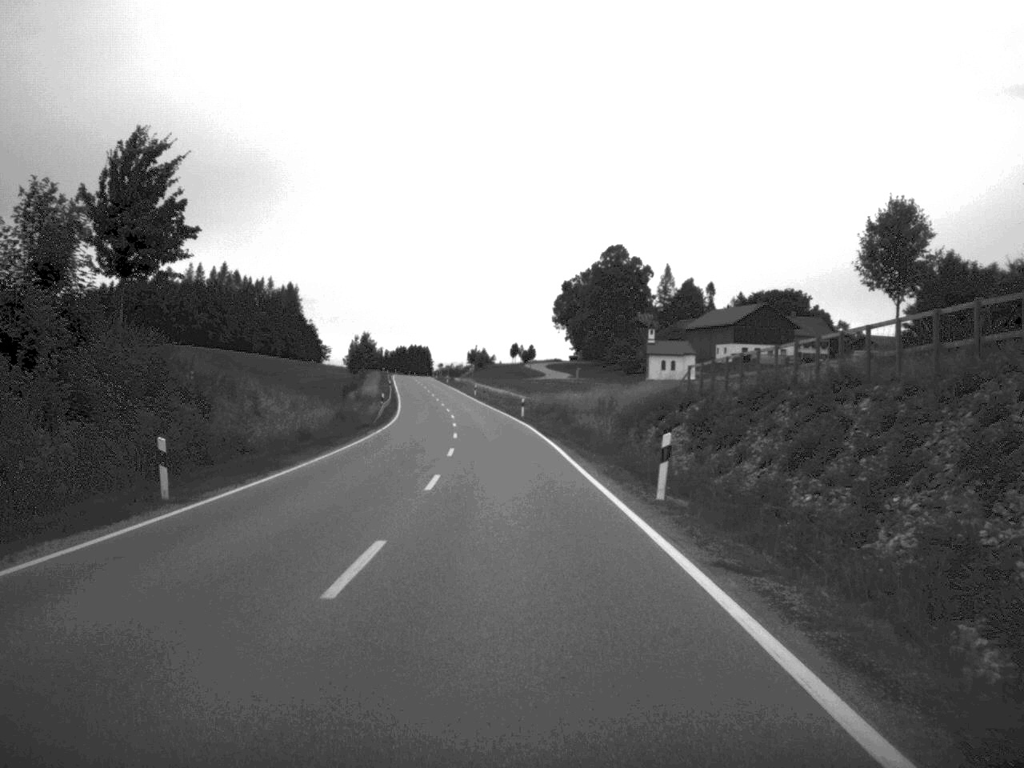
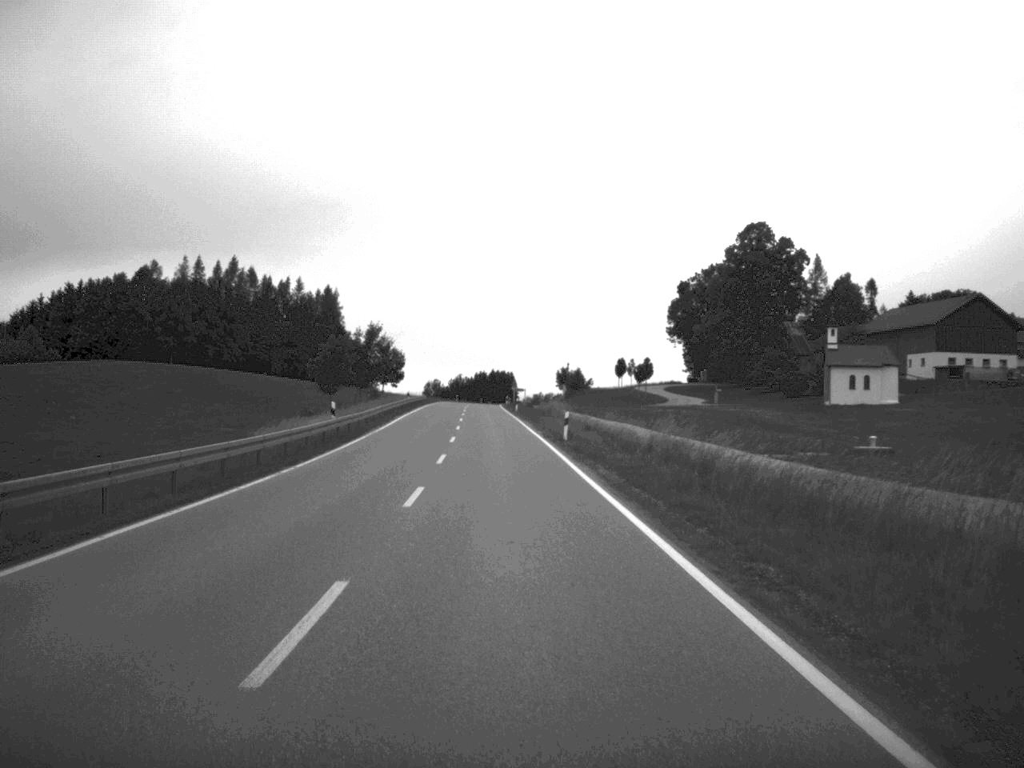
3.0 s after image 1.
(-2.8, +73.5) m; -4°
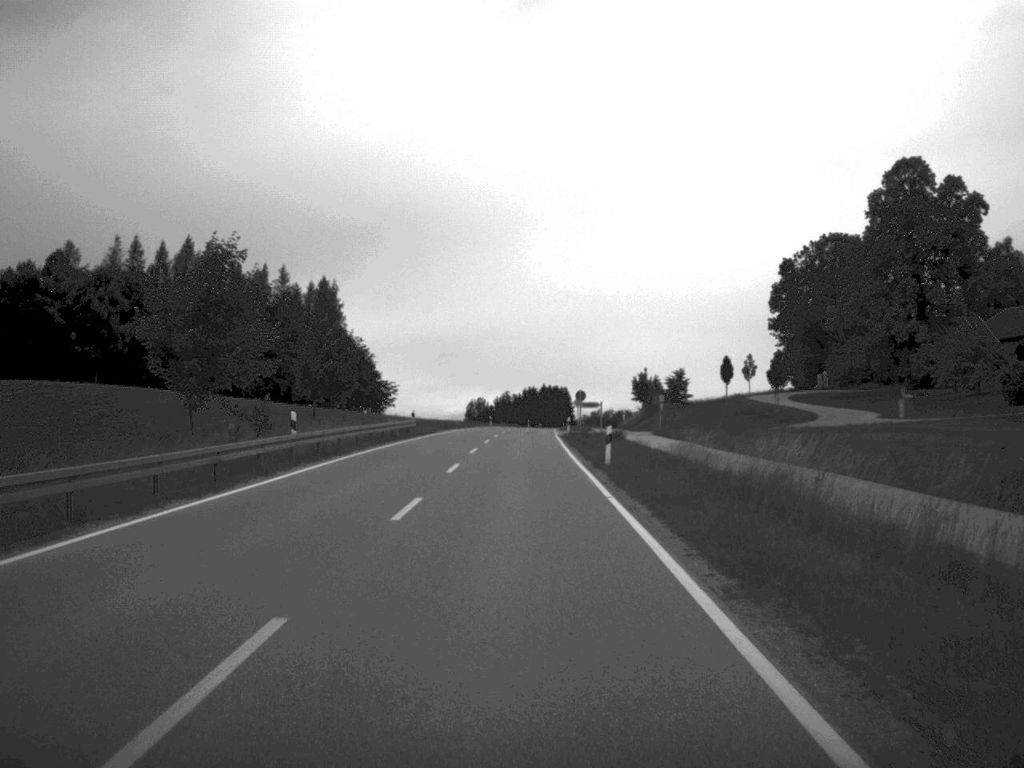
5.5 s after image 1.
(-1.4, +60.5) m; -2°
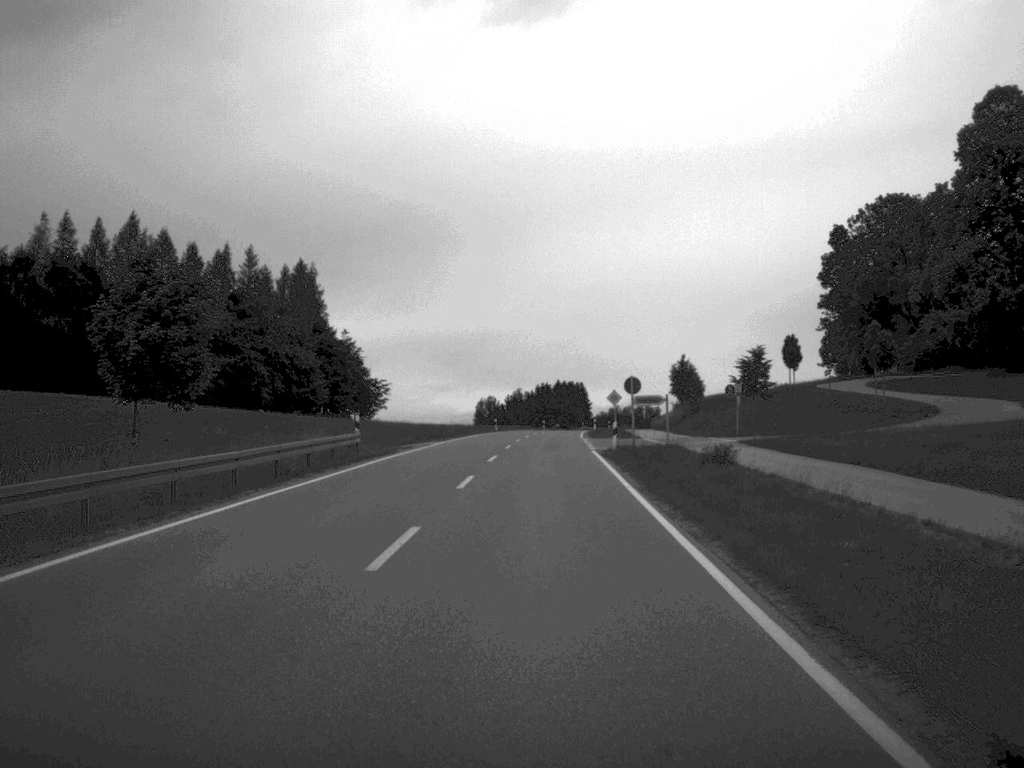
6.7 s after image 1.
(-0.2, +28.1) m; -1°
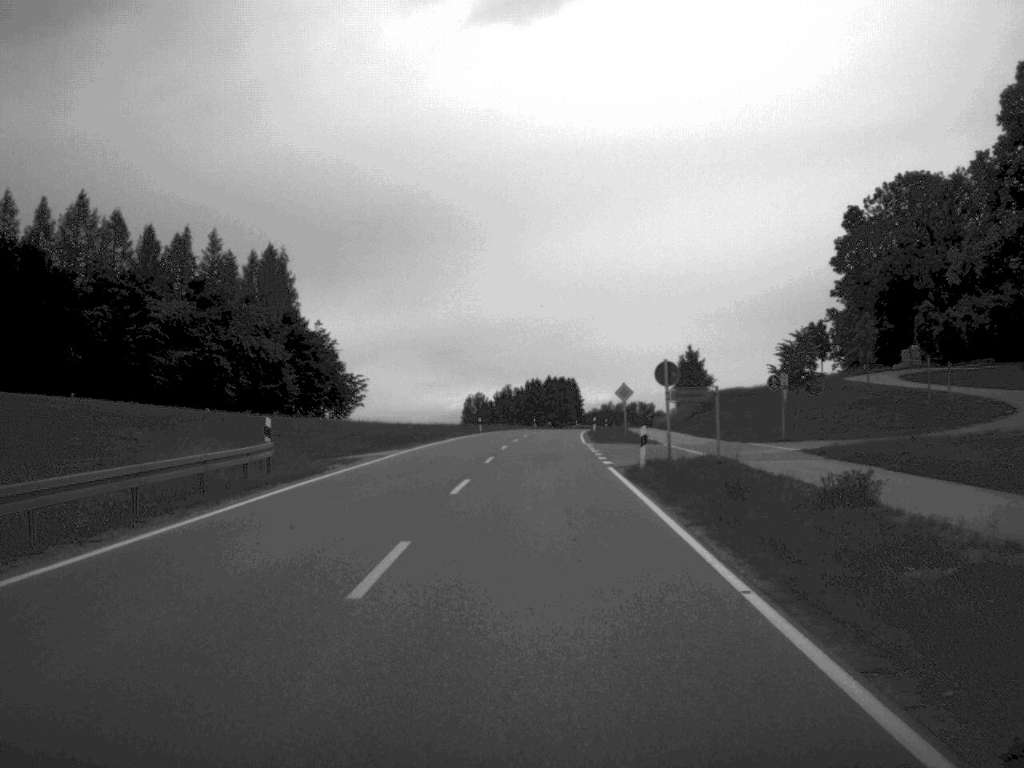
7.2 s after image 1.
(0.0, +13.4) m; 0°
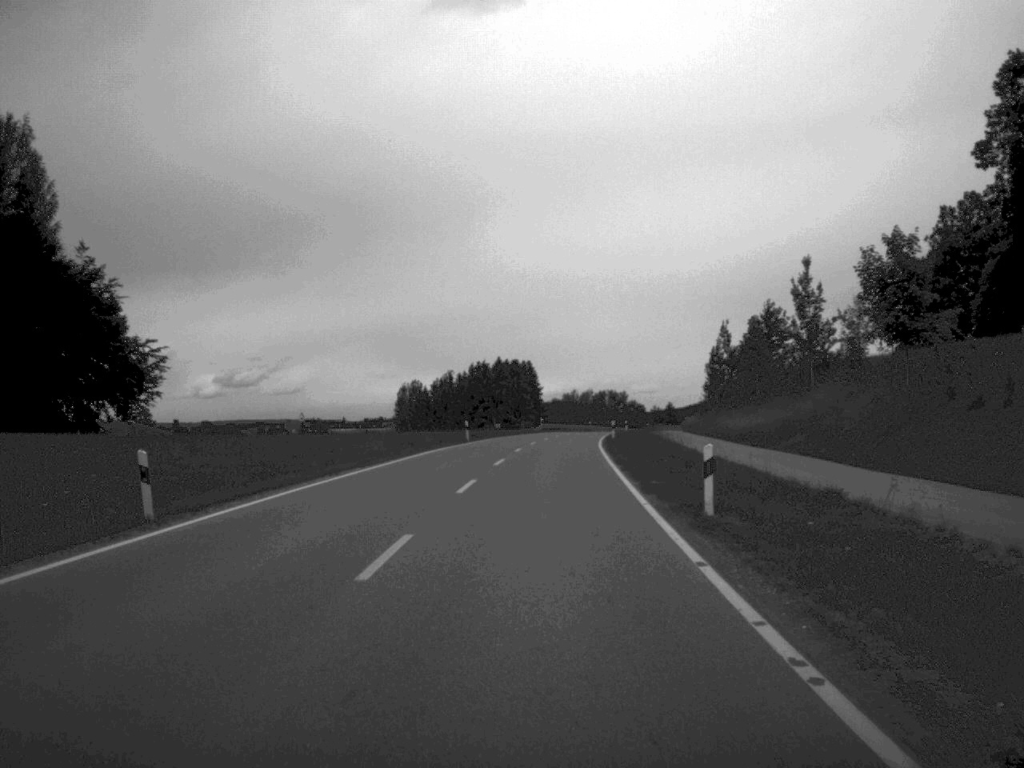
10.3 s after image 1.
(+1.3, +69.4) m; +2°
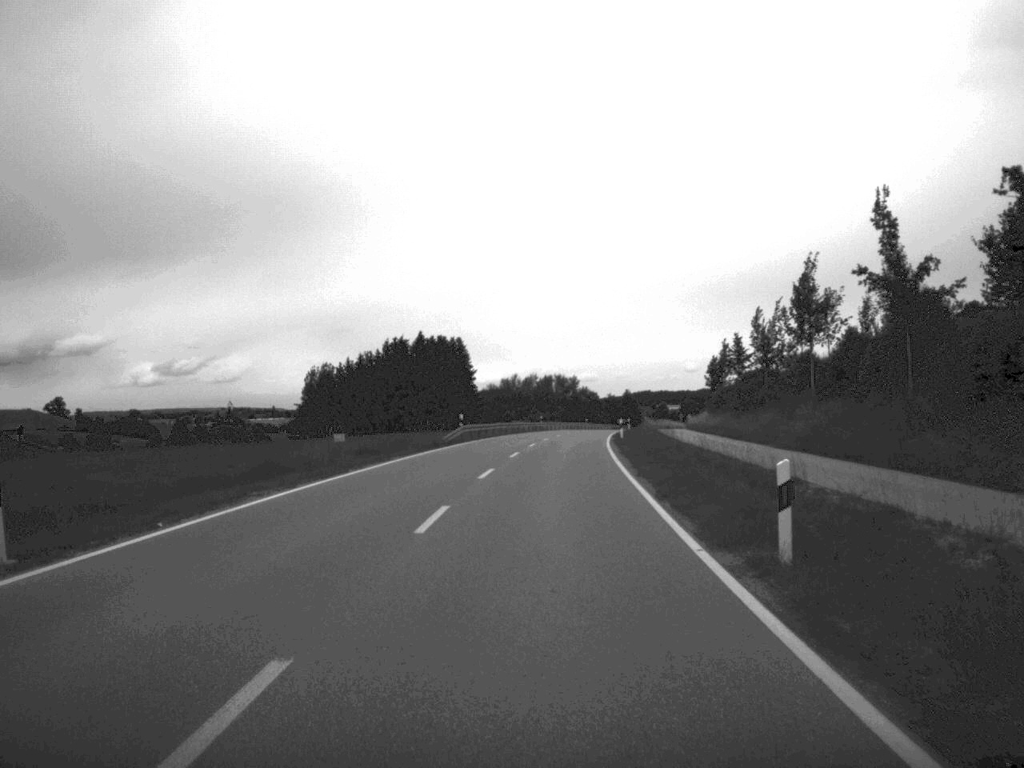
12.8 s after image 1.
(+1.4, +54.6) m; +3°
